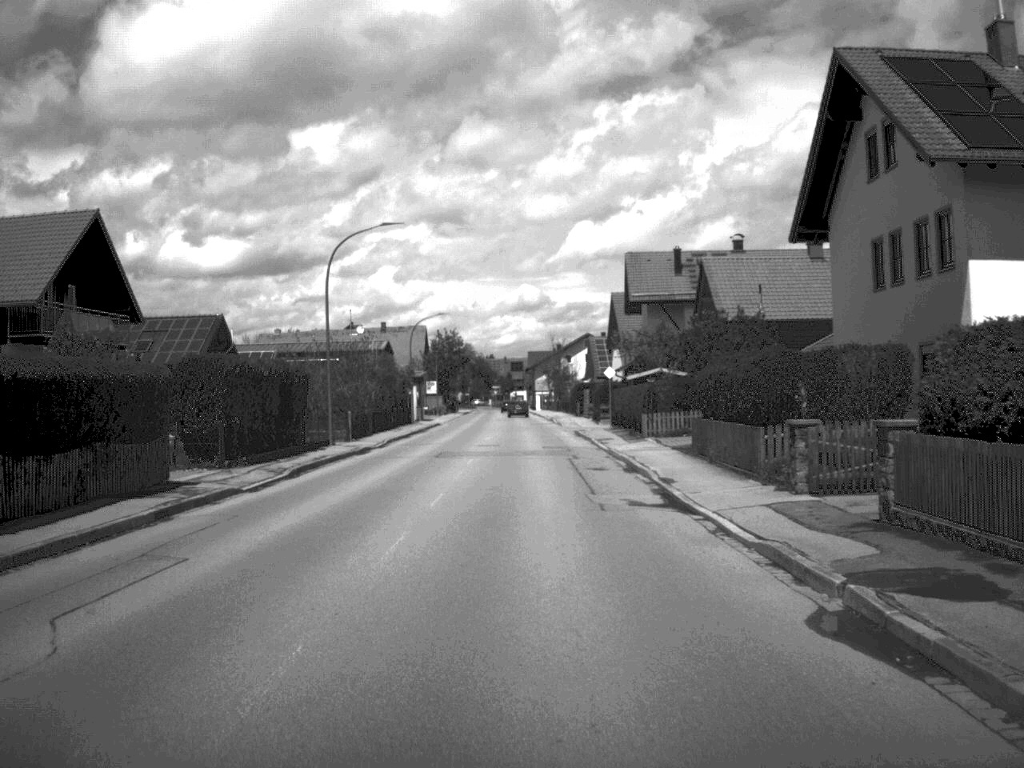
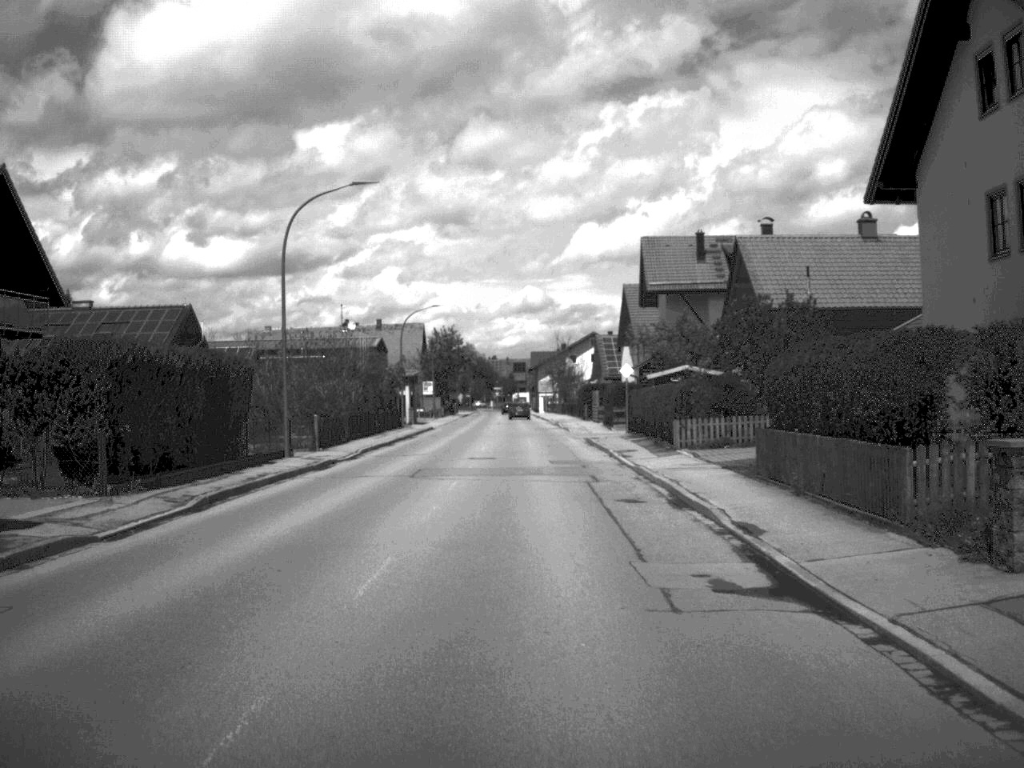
(0.0, +8.3) m; 0°
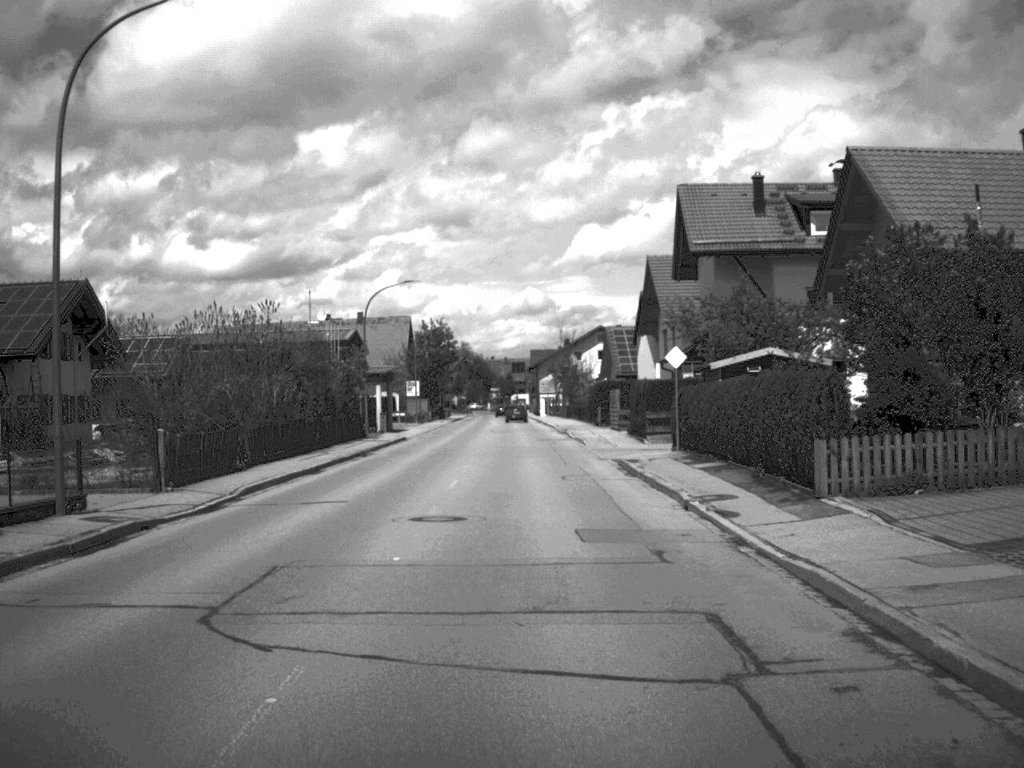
(0.0, +16.9) m; 0°
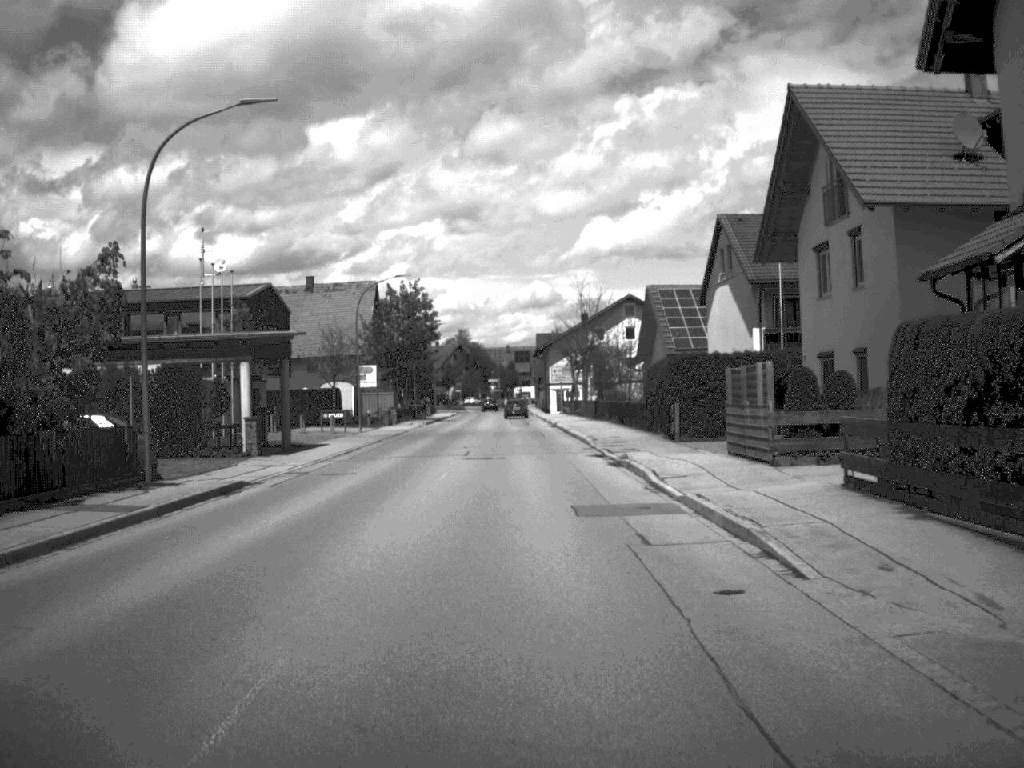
(-0.1, +35.0) m; 0°
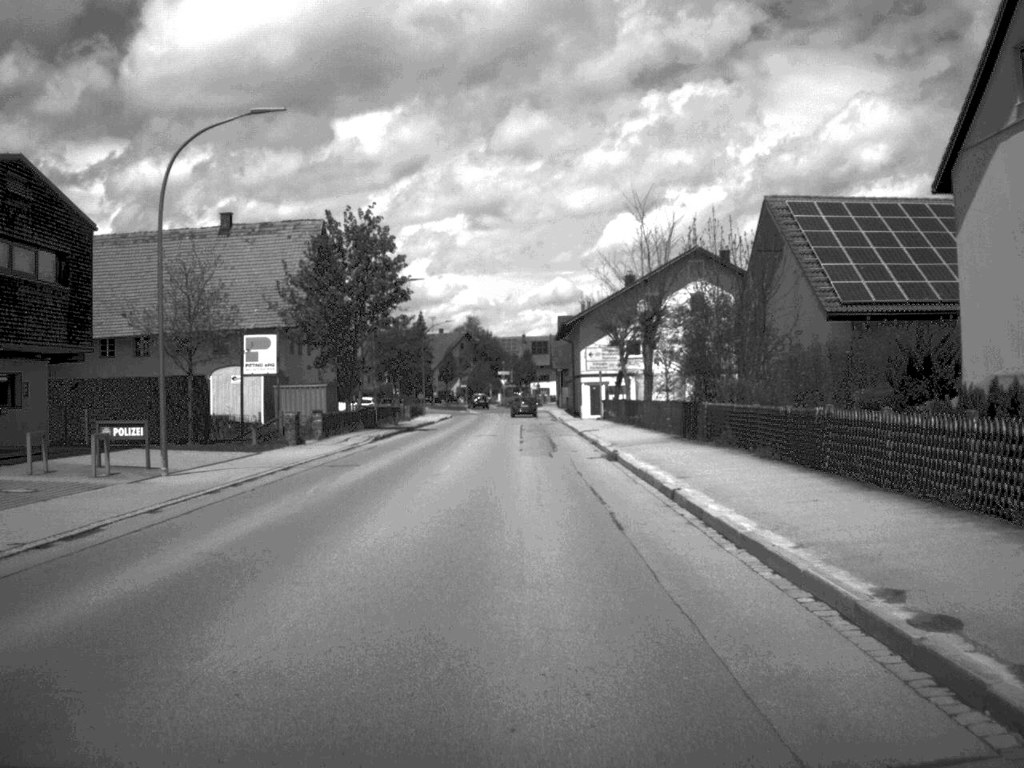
(-0.2, +34.5) m; -1°
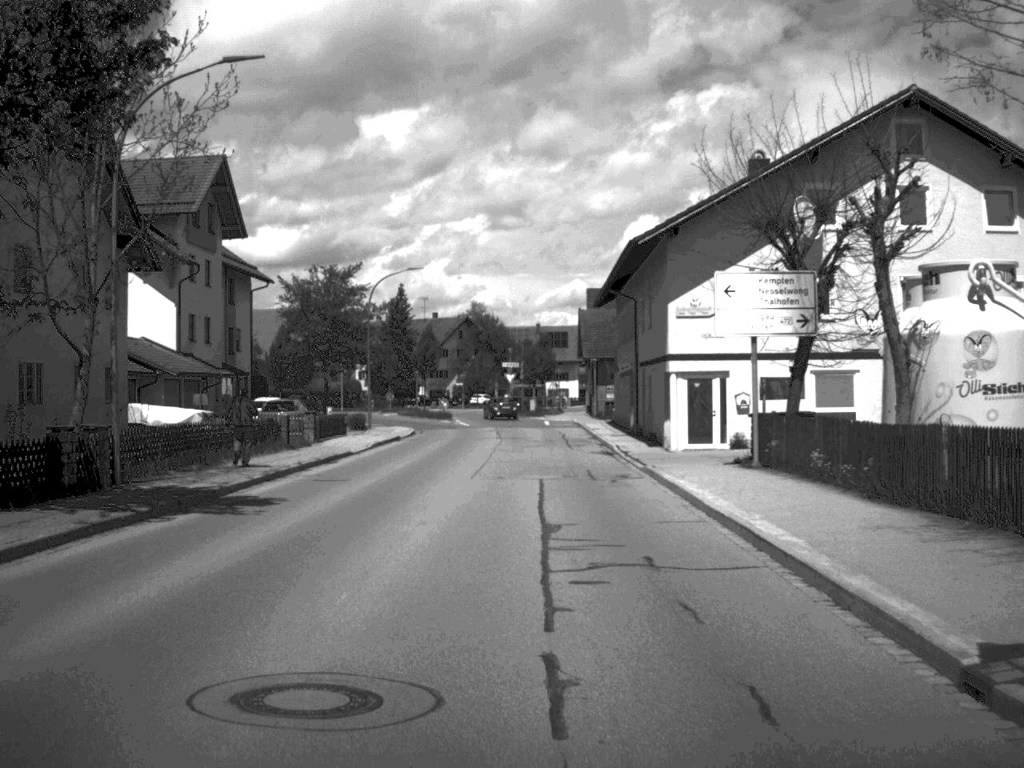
(-0.3, +41.6) m; -1°
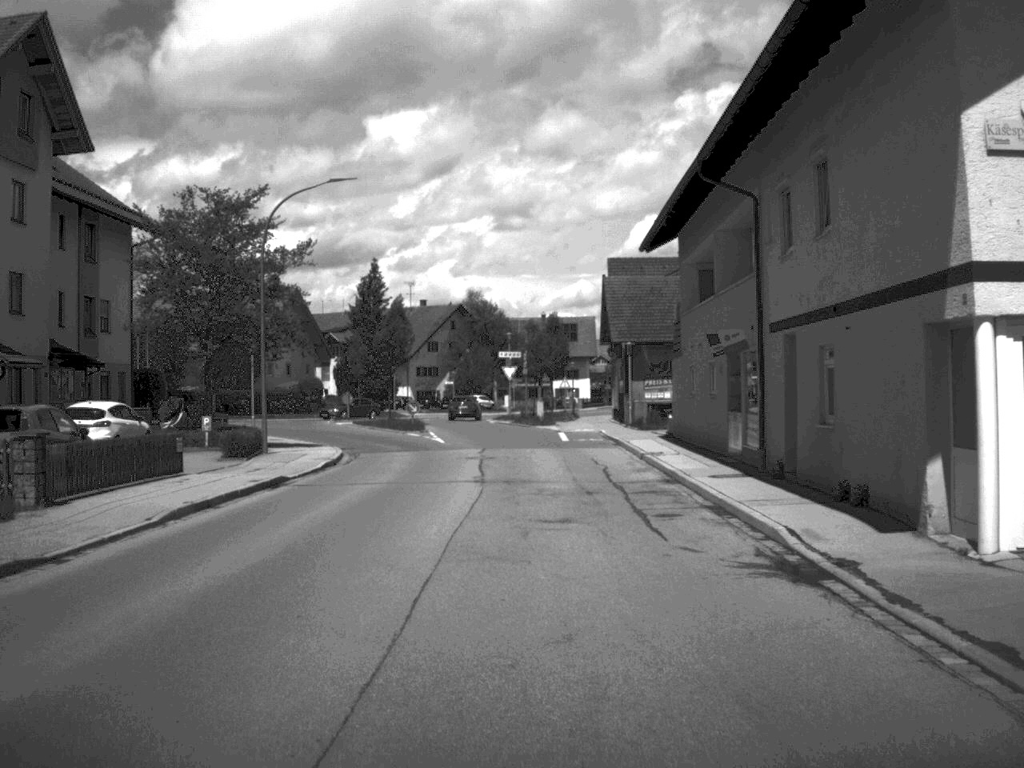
(-0.1, +24.2) m; 0°
